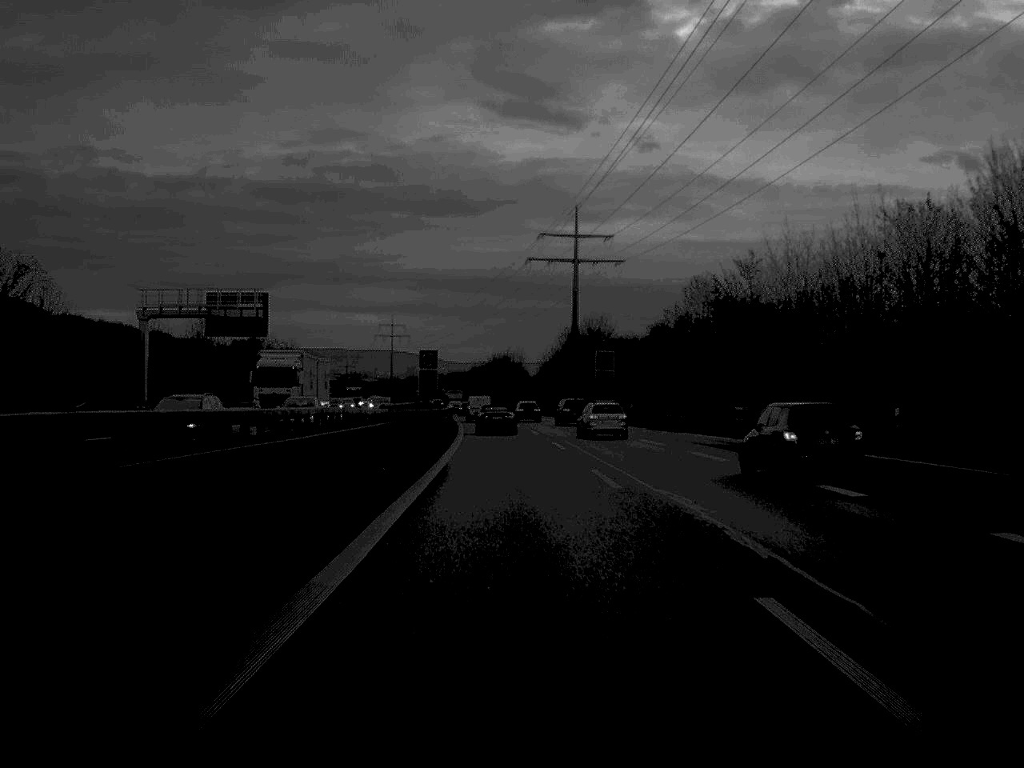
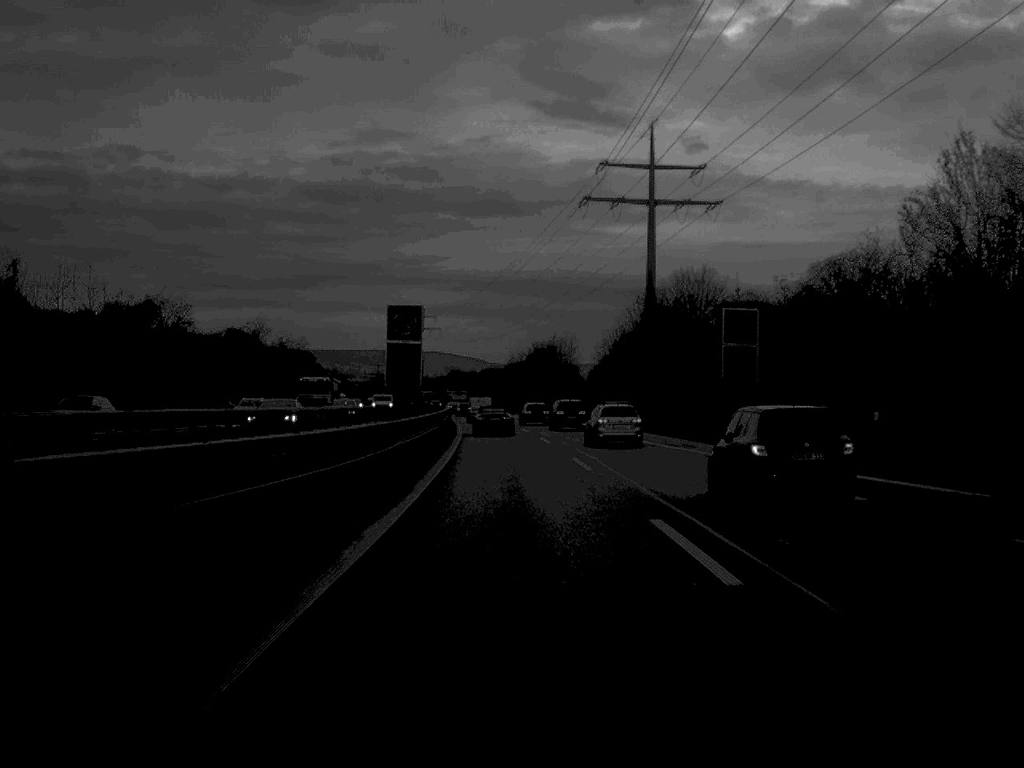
(-0.8, +47.9) m; -2°
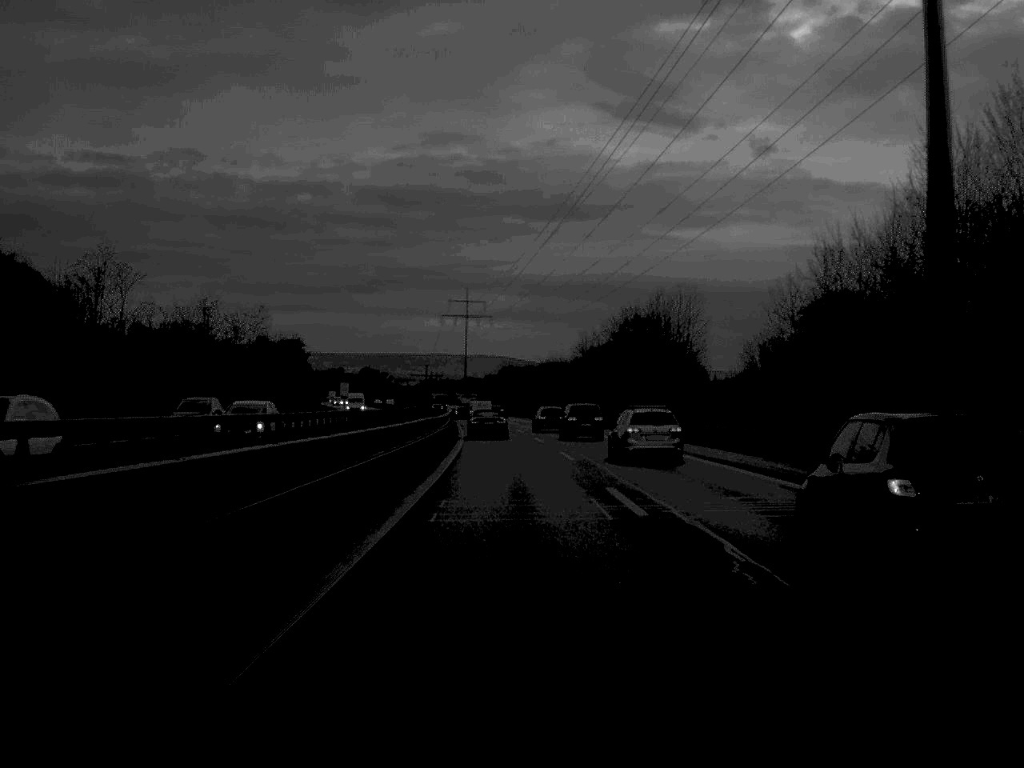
(-1.6, +65.8) m; -3°
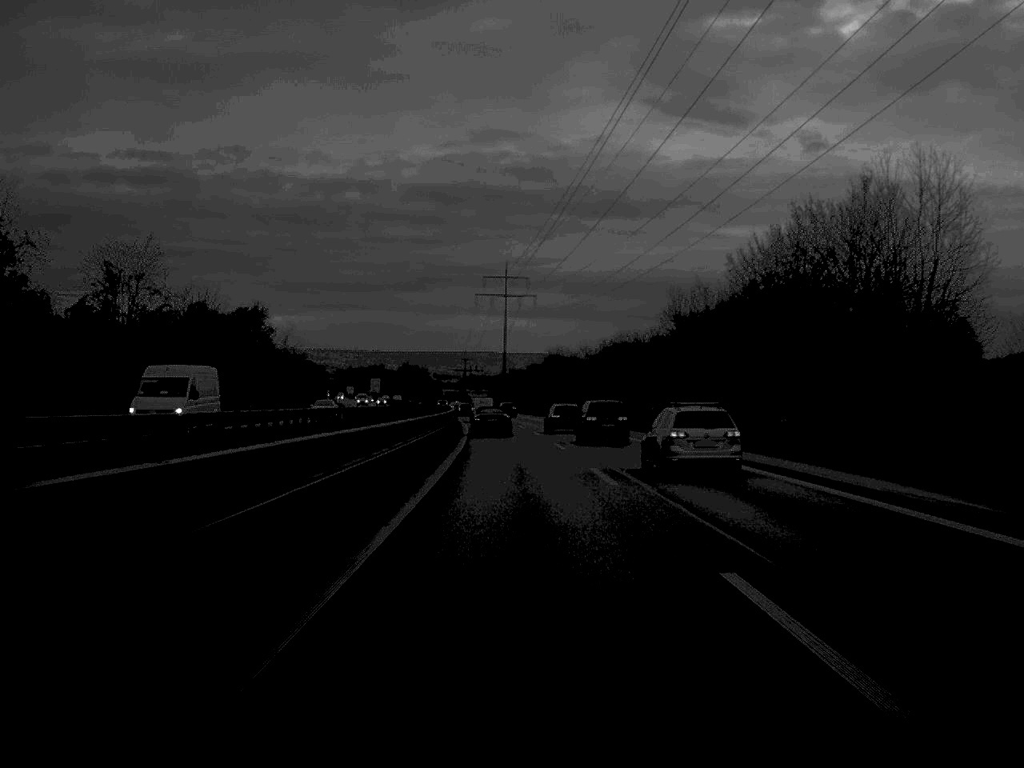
(-0.9, +48.9) m; -2°
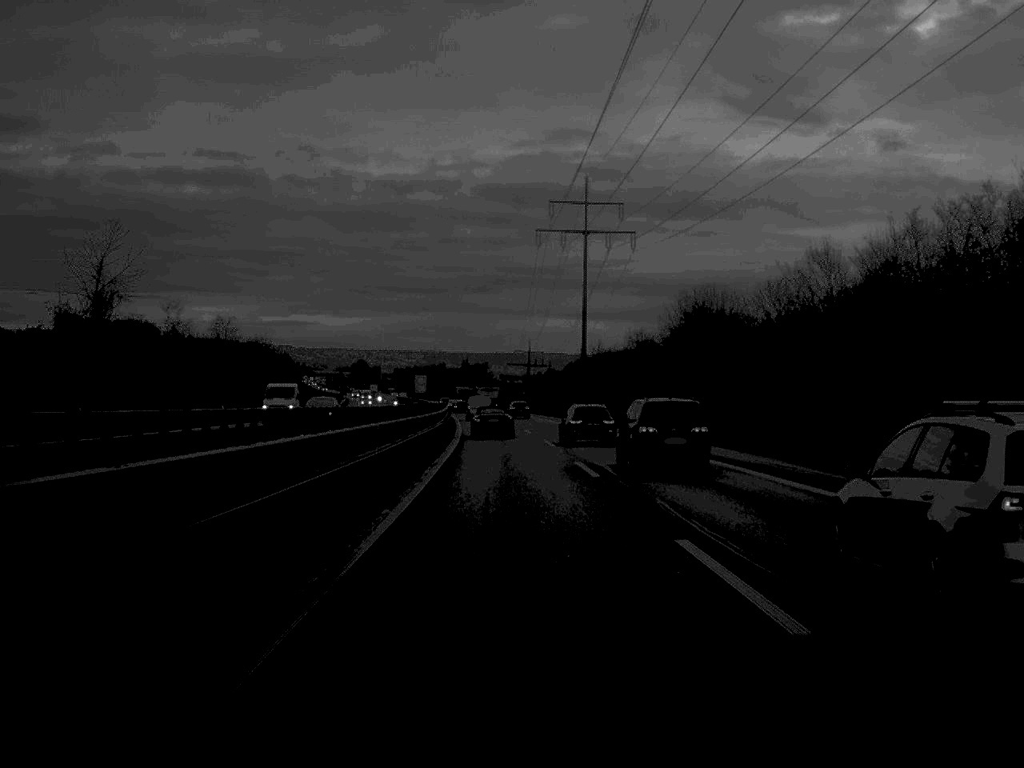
(-2.5, +88.7) m; -3°
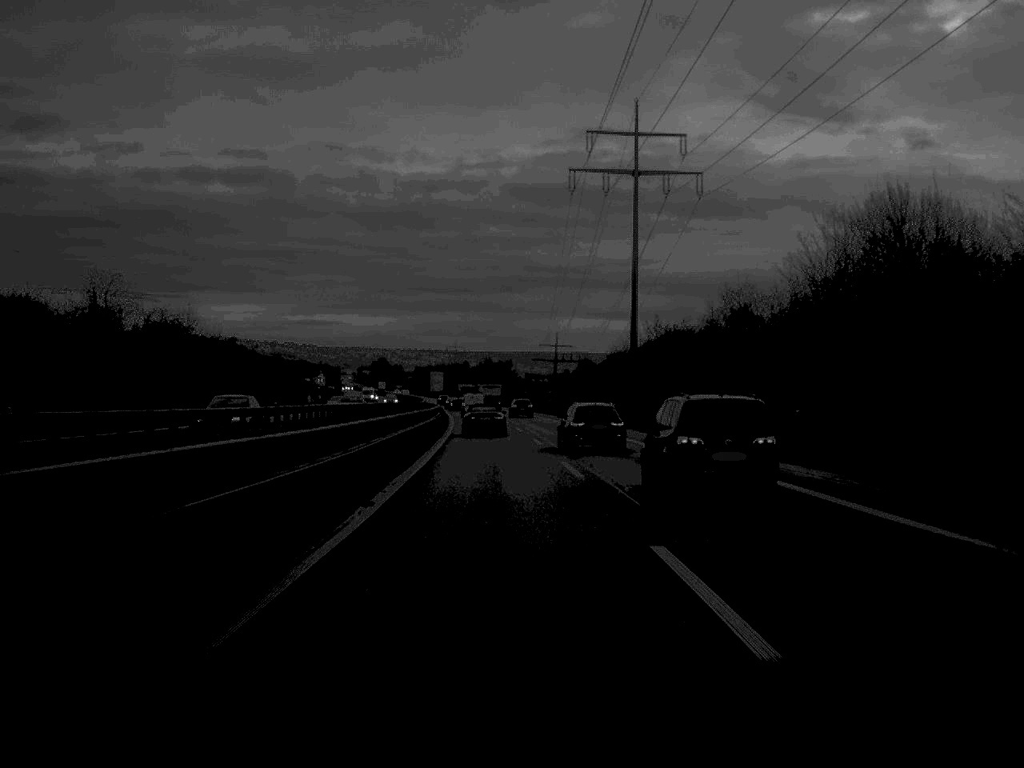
(-0.3, +37.2) m; -1°
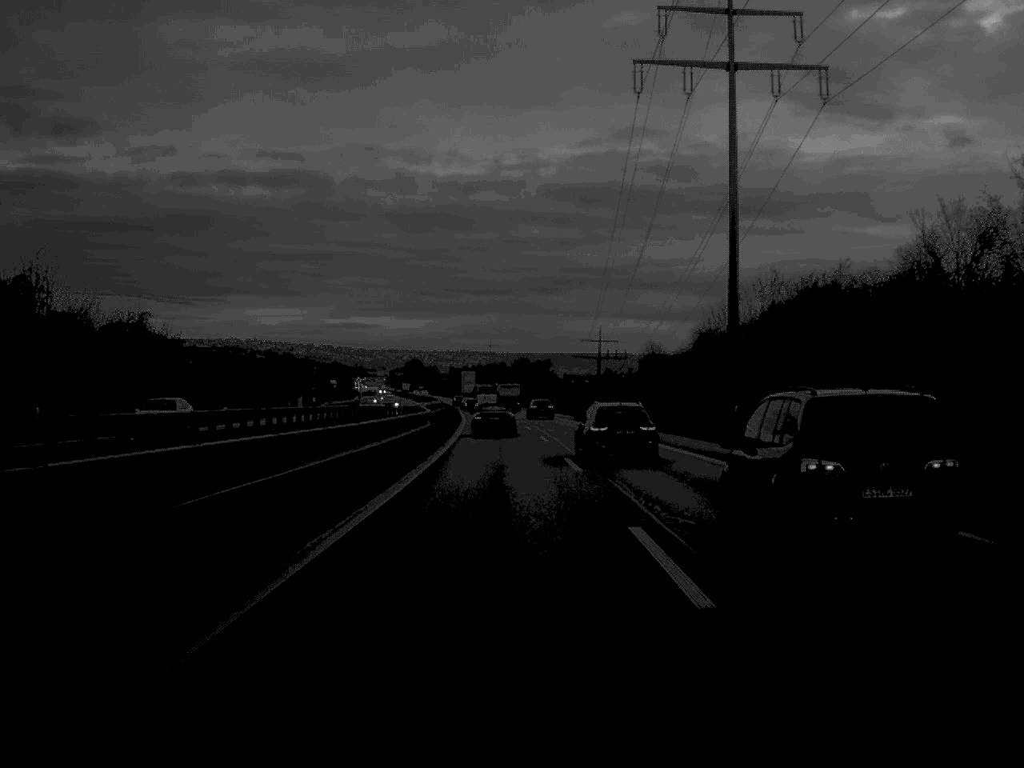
(-0.5, +34.6) m; -2°
